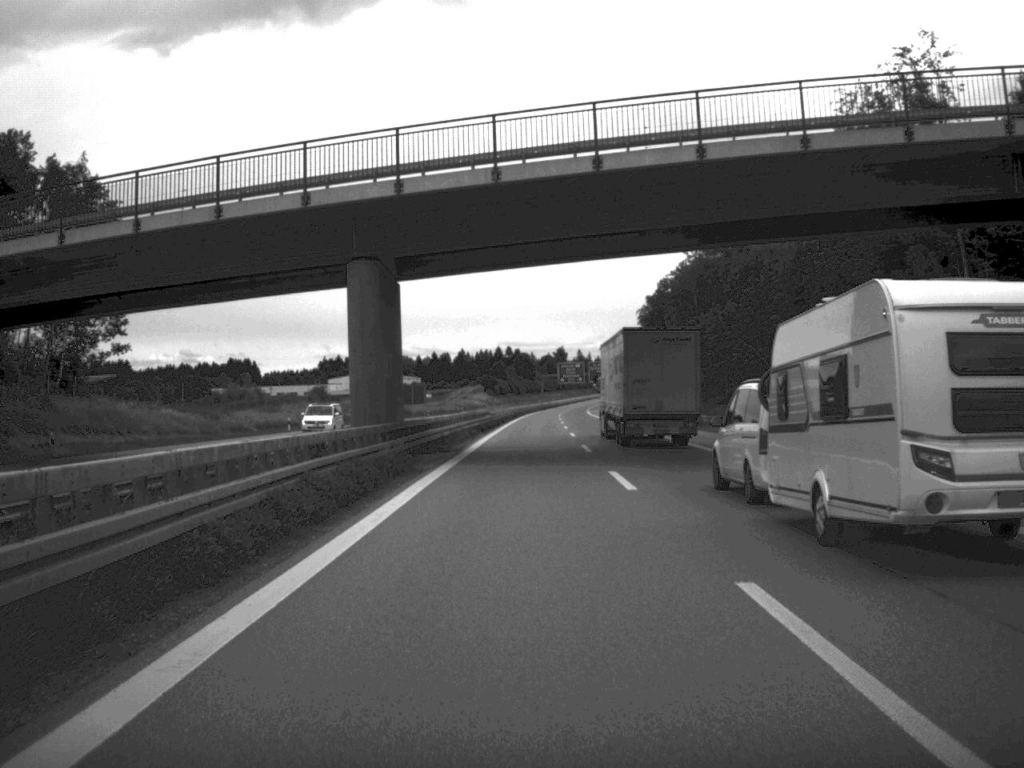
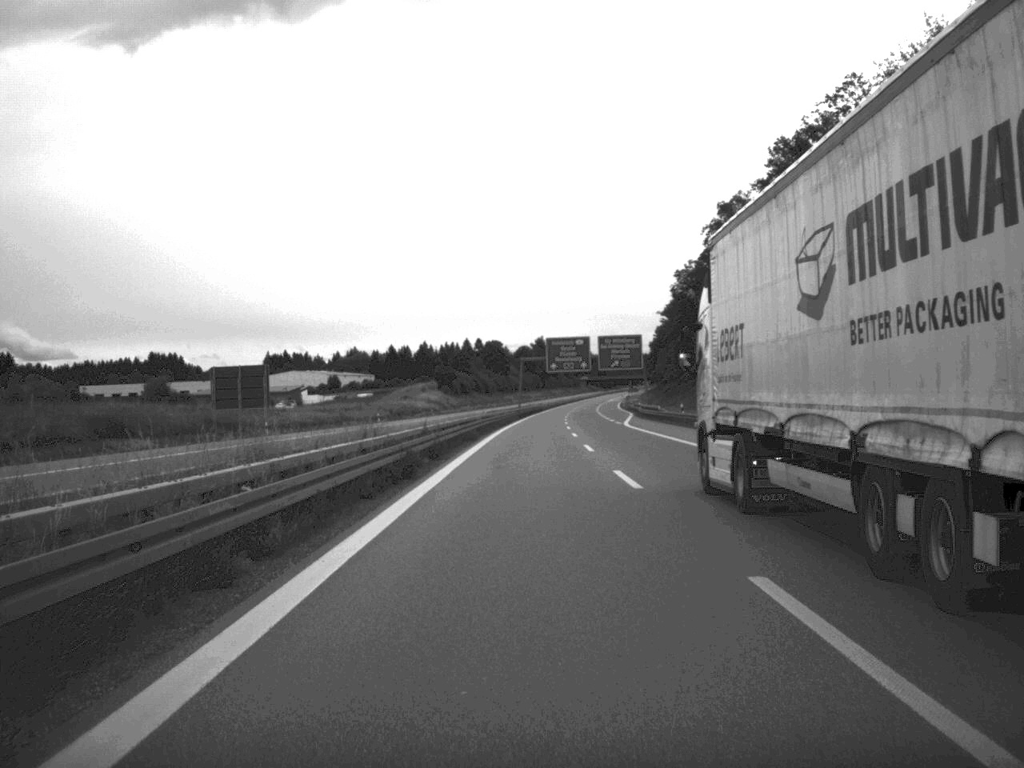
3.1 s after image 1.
(+0.8, +106.1) m; +1°
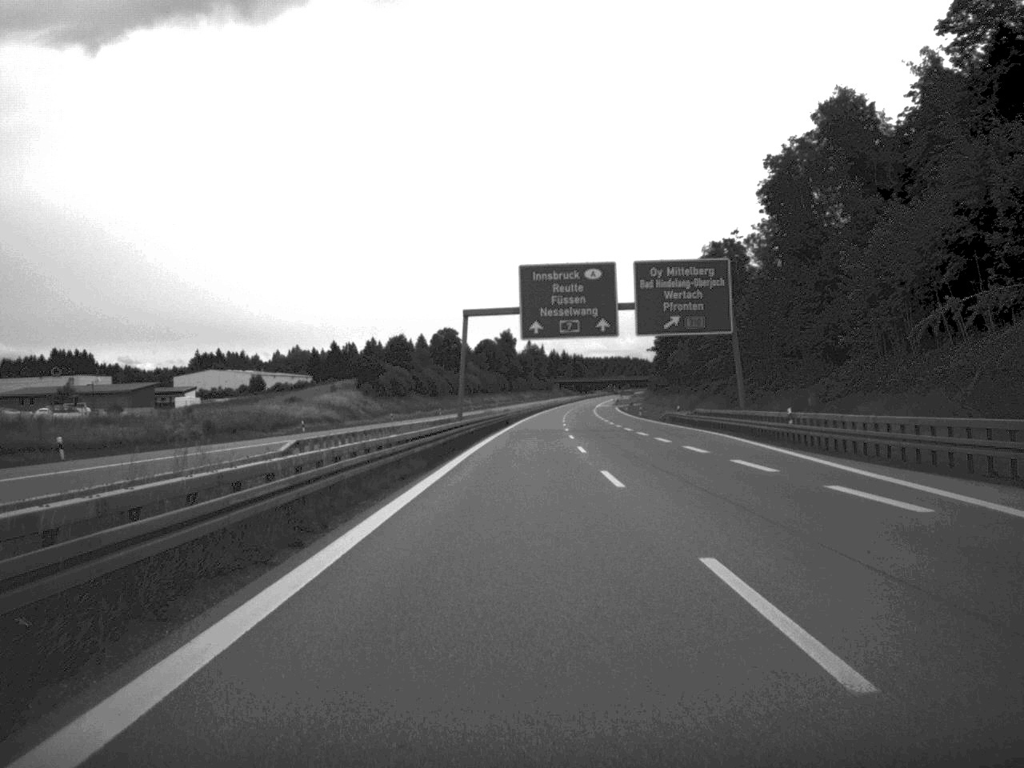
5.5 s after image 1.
(+0.9, +86.9) m; +1°
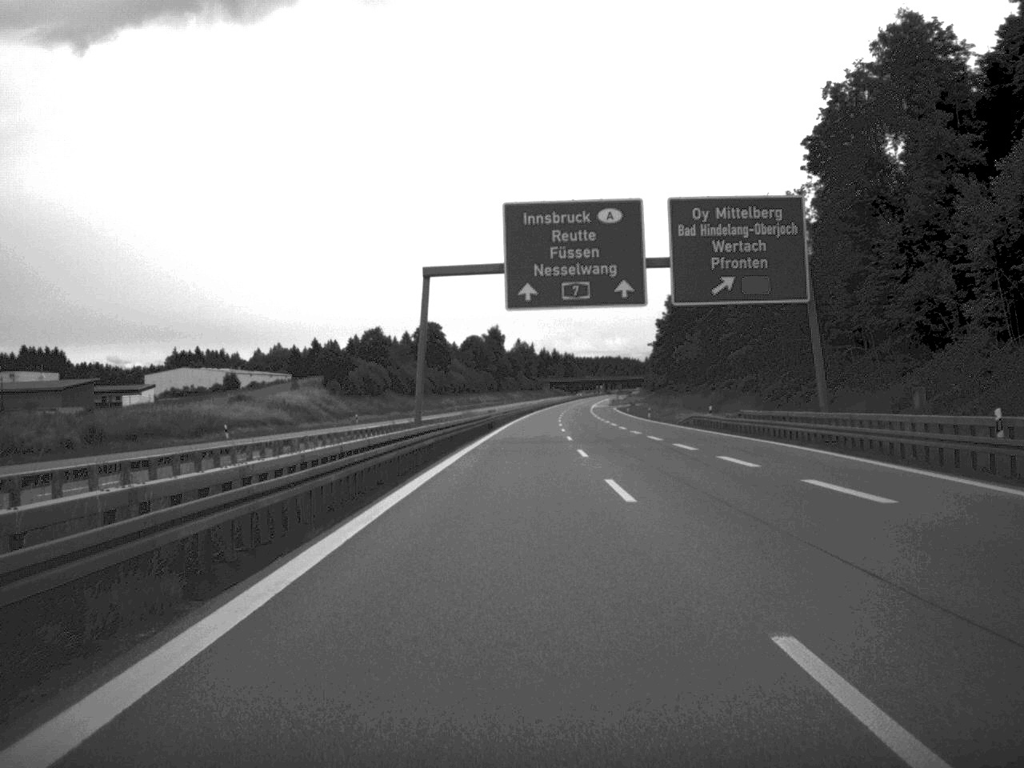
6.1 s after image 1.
(+0.1, +22.1) m; 0°
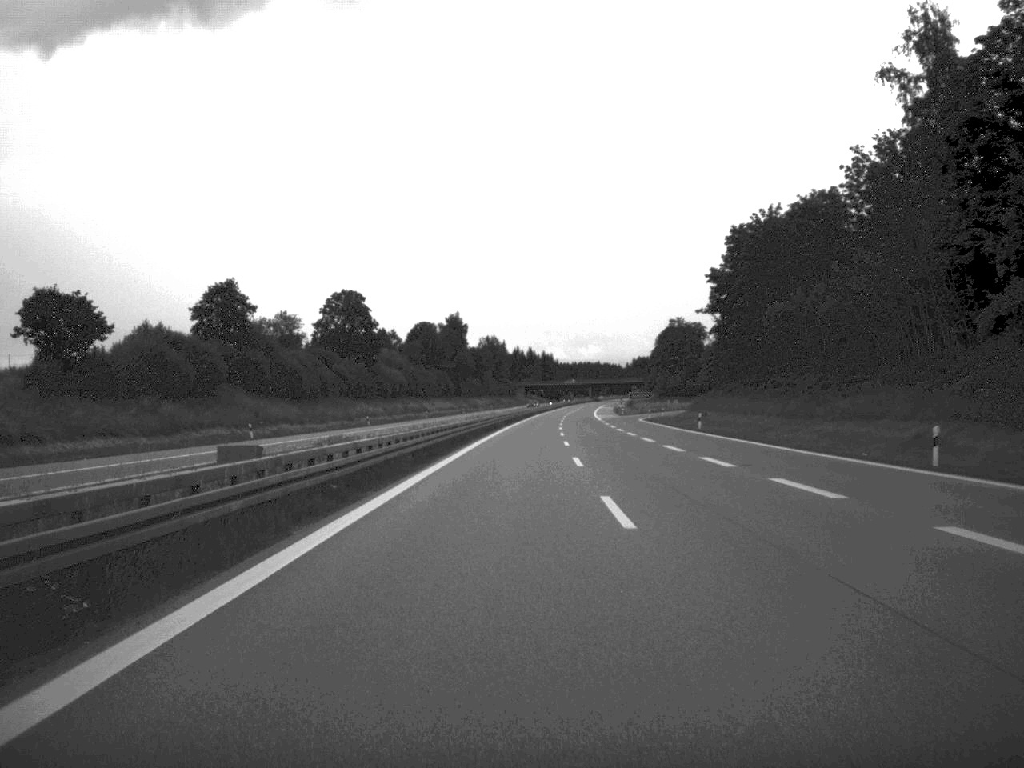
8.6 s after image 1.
(+1.1, +92.5) m; +1°
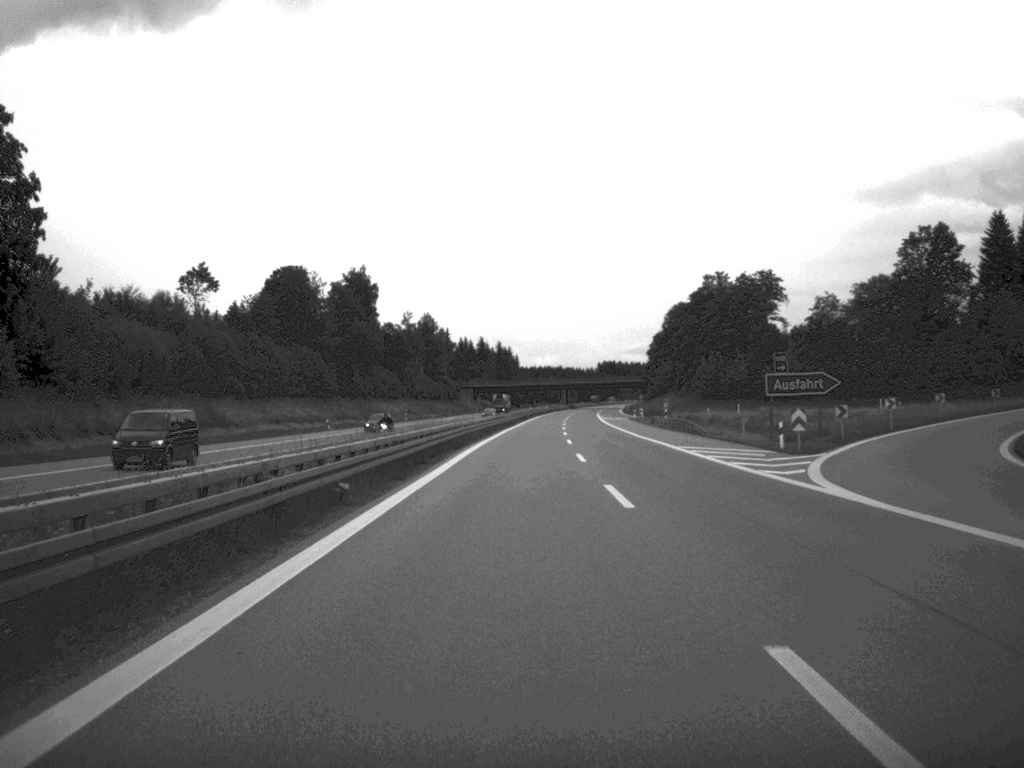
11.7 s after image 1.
(+1.6, +120.8) m; +2°
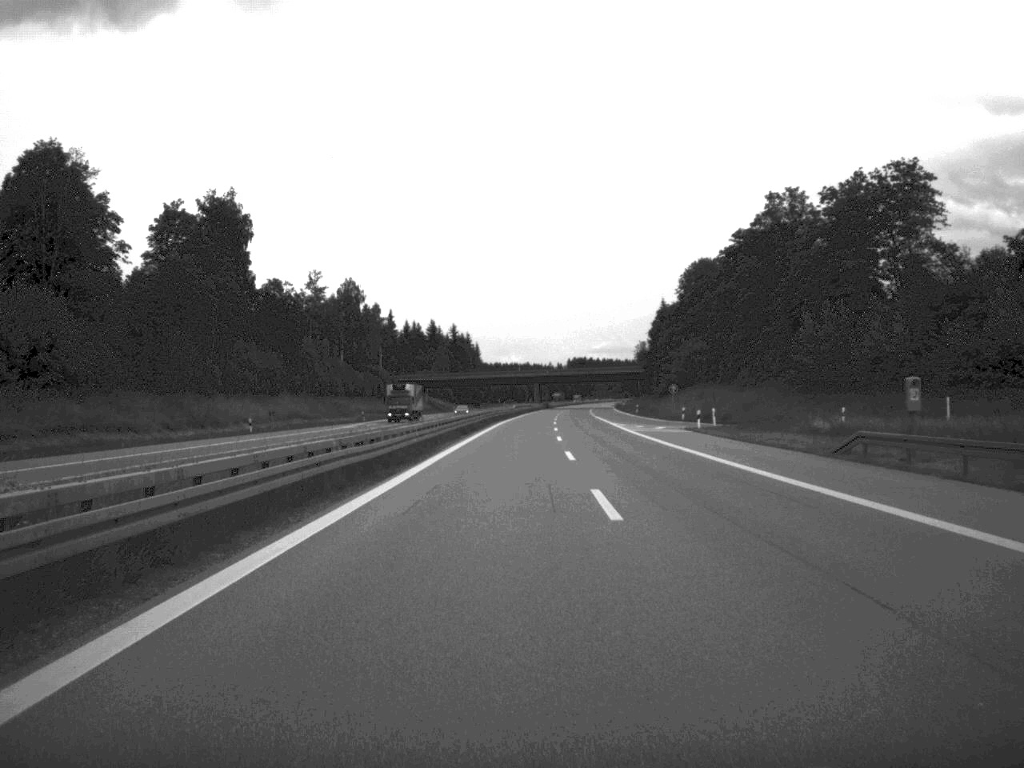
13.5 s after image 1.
(+1.0, +73.6) m; +1°
